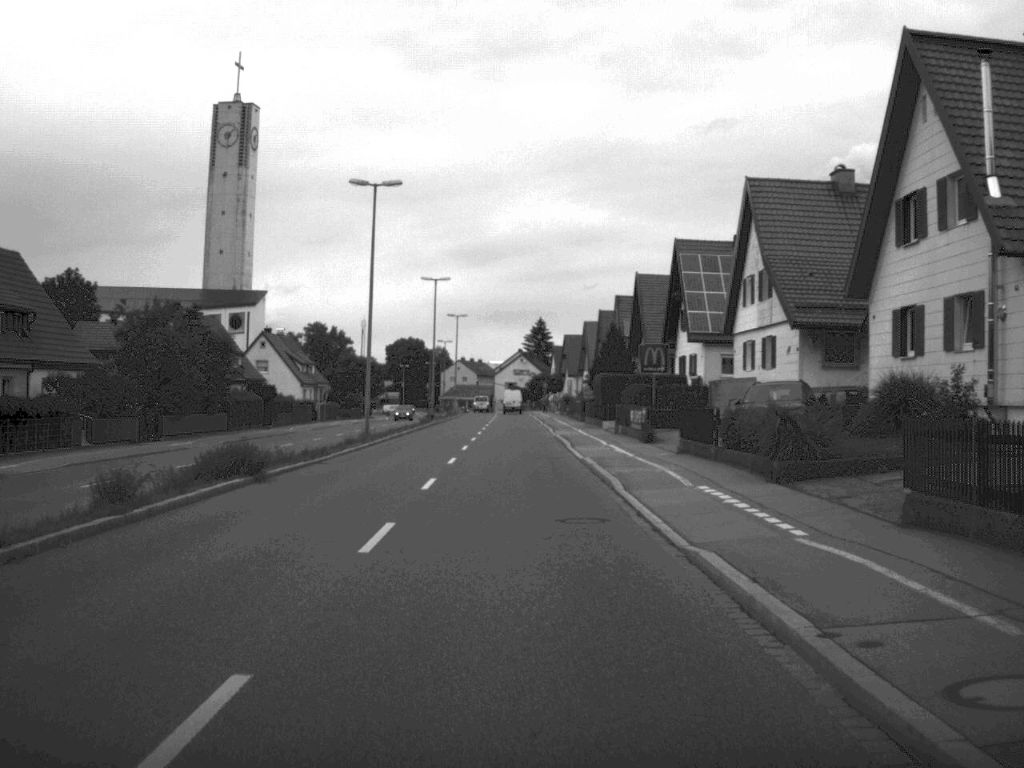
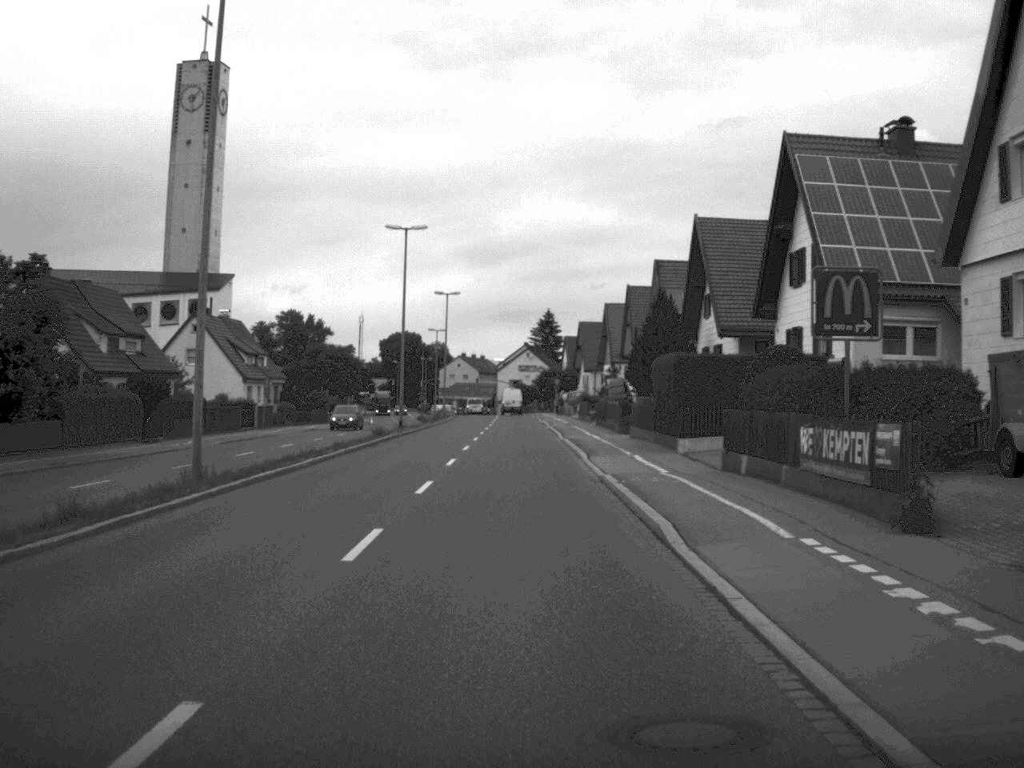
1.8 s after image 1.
(-0.1, +27.2) m; 0°
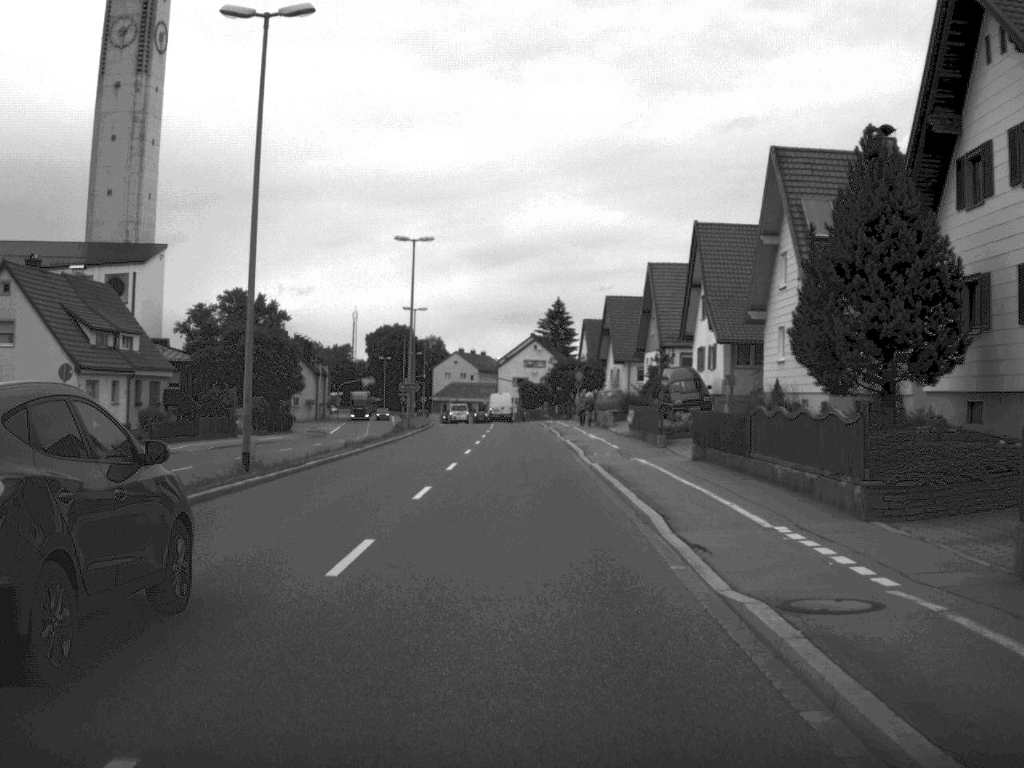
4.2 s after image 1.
(-0.1, +36.4) m; 0°
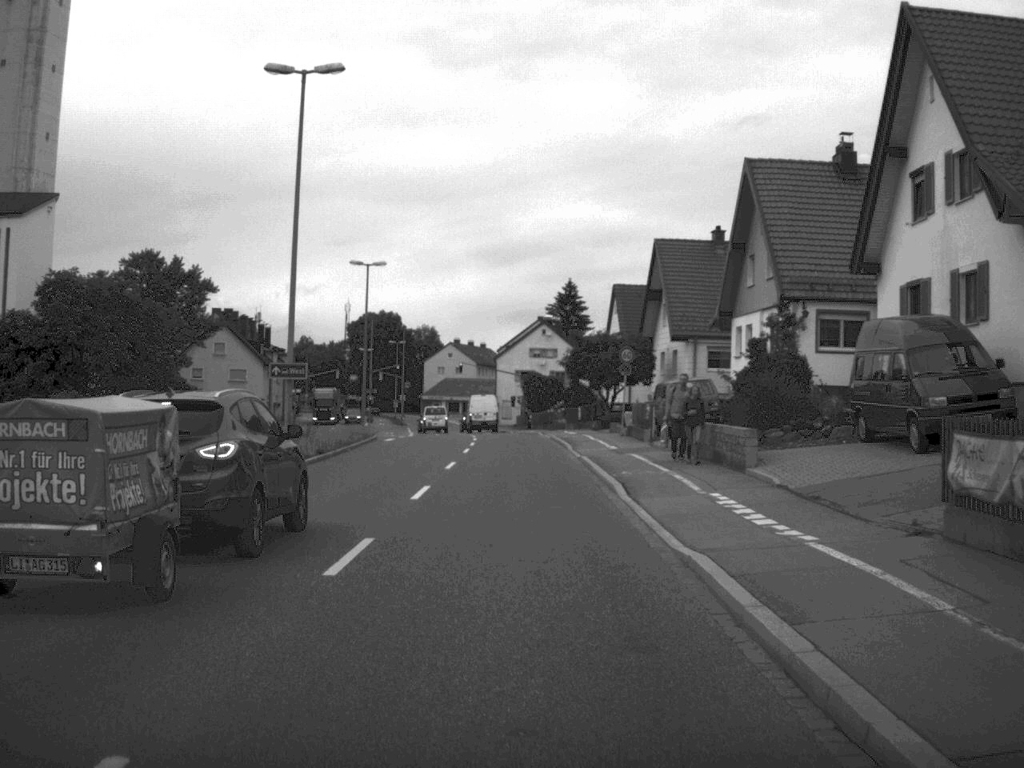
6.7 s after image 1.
(0.0, +35.3) m; 0°
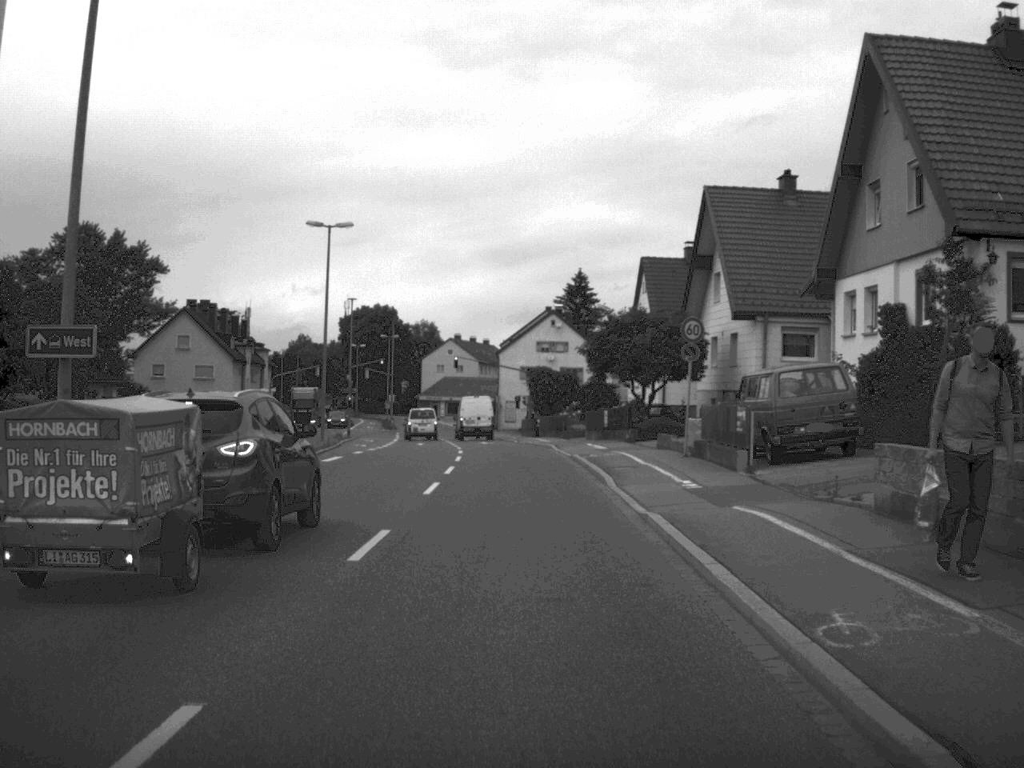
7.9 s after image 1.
(0.0, +16.6) m; 0°
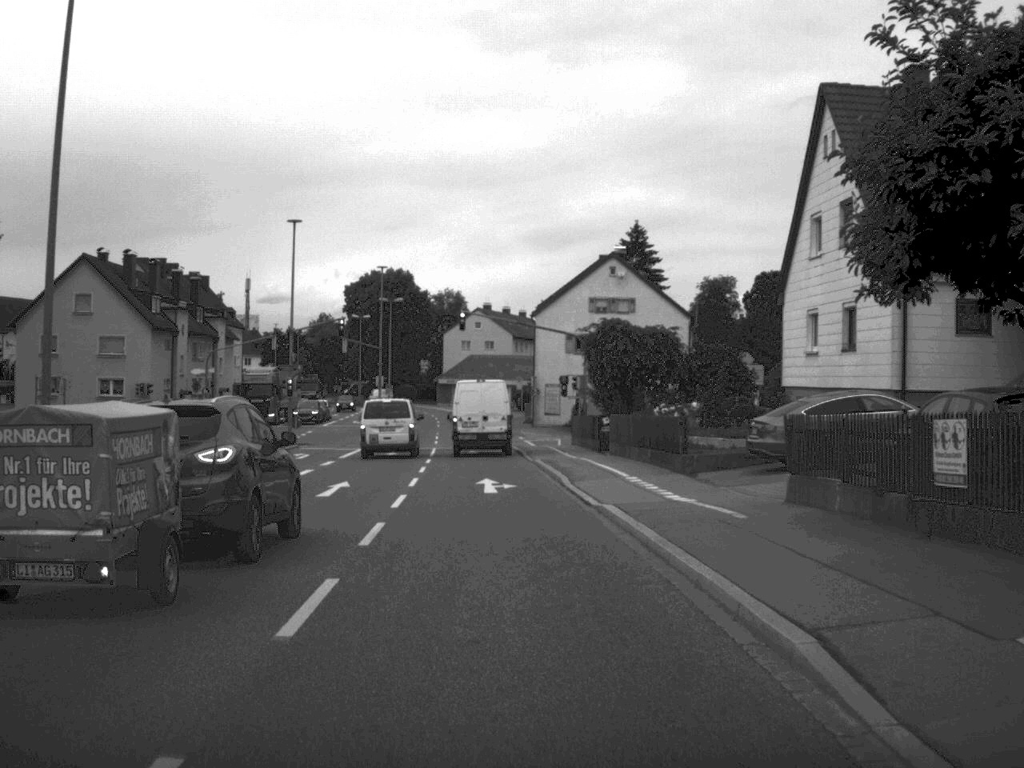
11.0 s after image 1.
(-0.4, +36.3) m; -2°
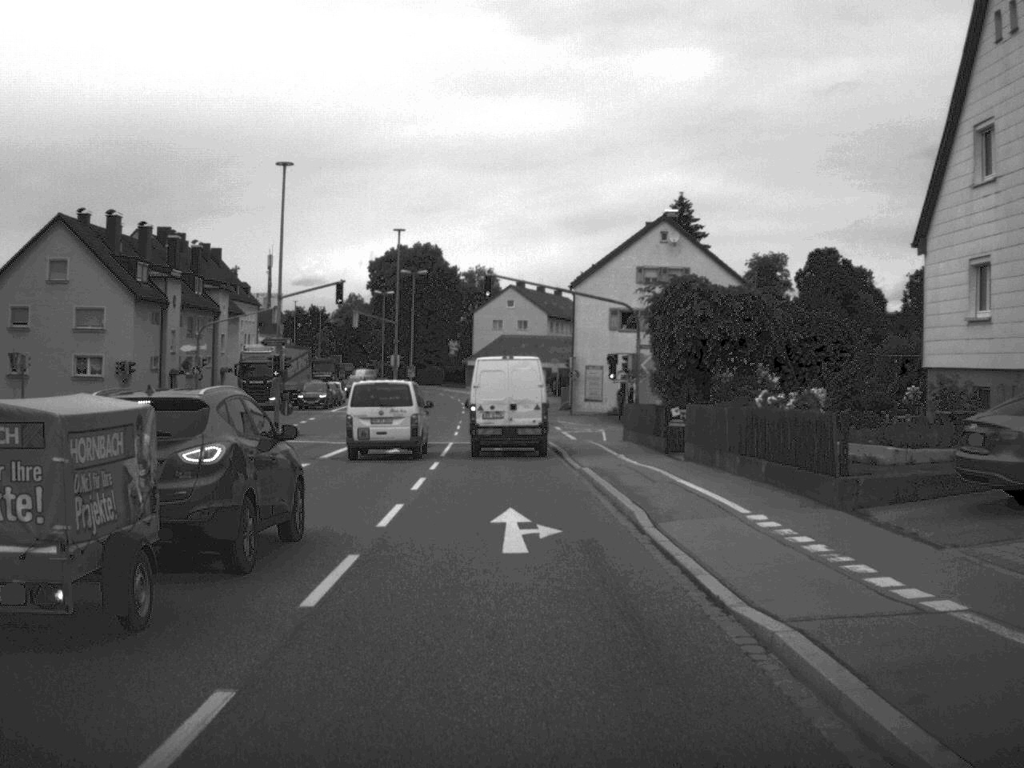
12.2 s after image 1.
(-0.1, +10.6) m; -2°
